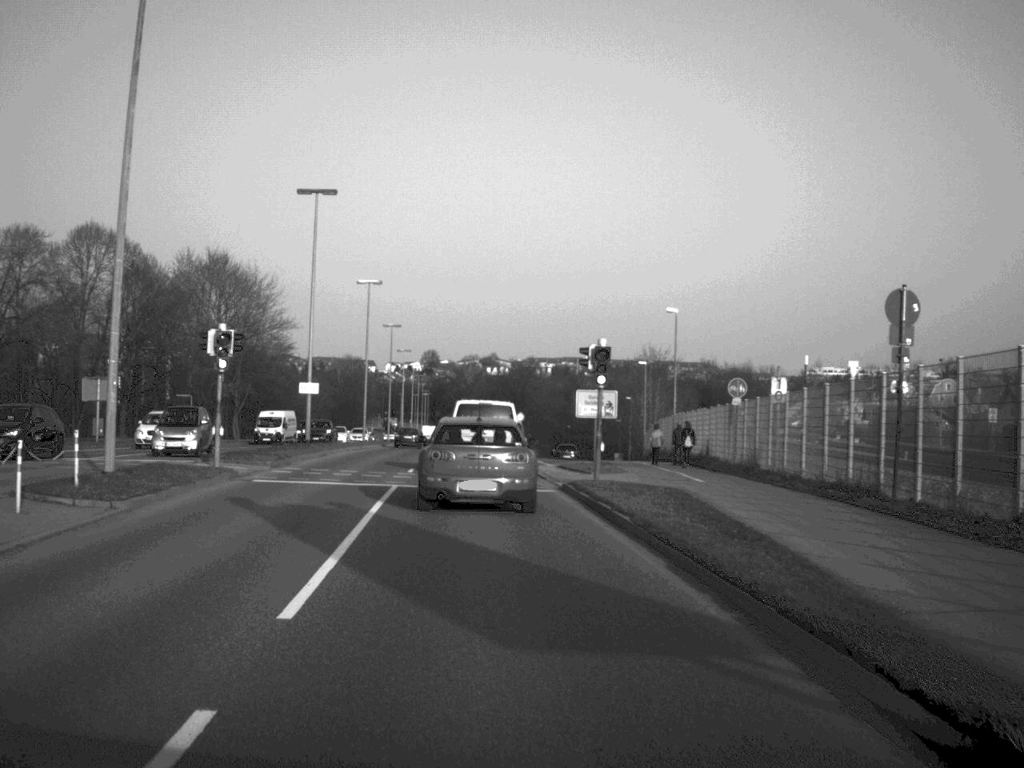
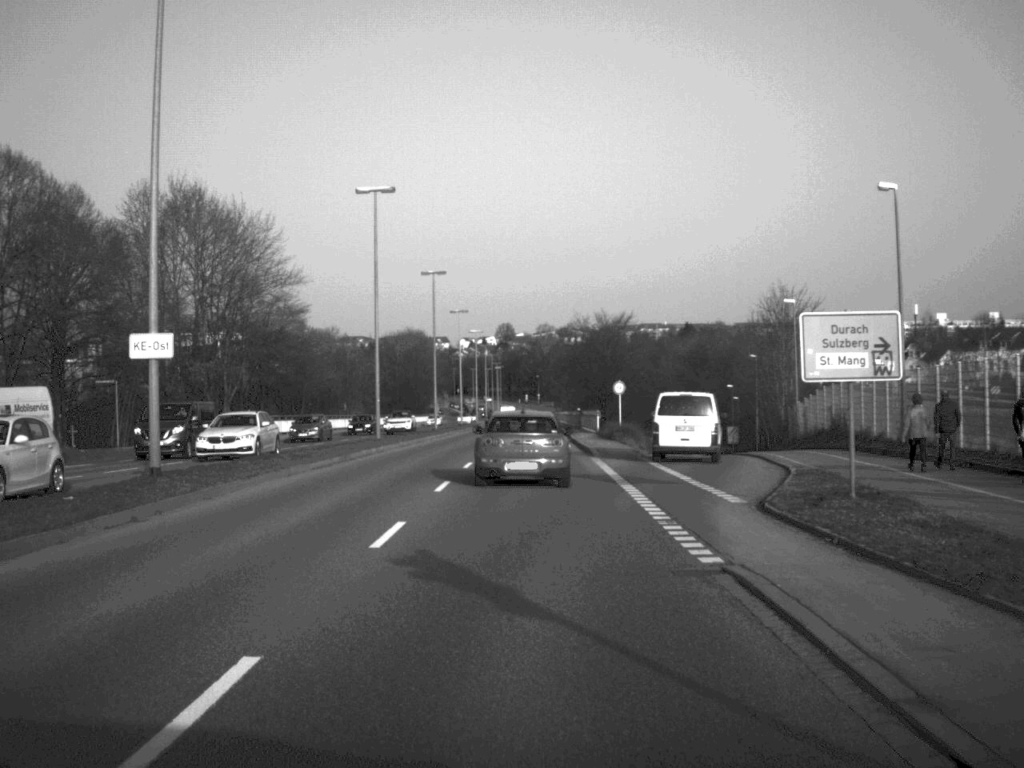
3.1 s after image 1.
(-0.9, +28.9) m; -3°
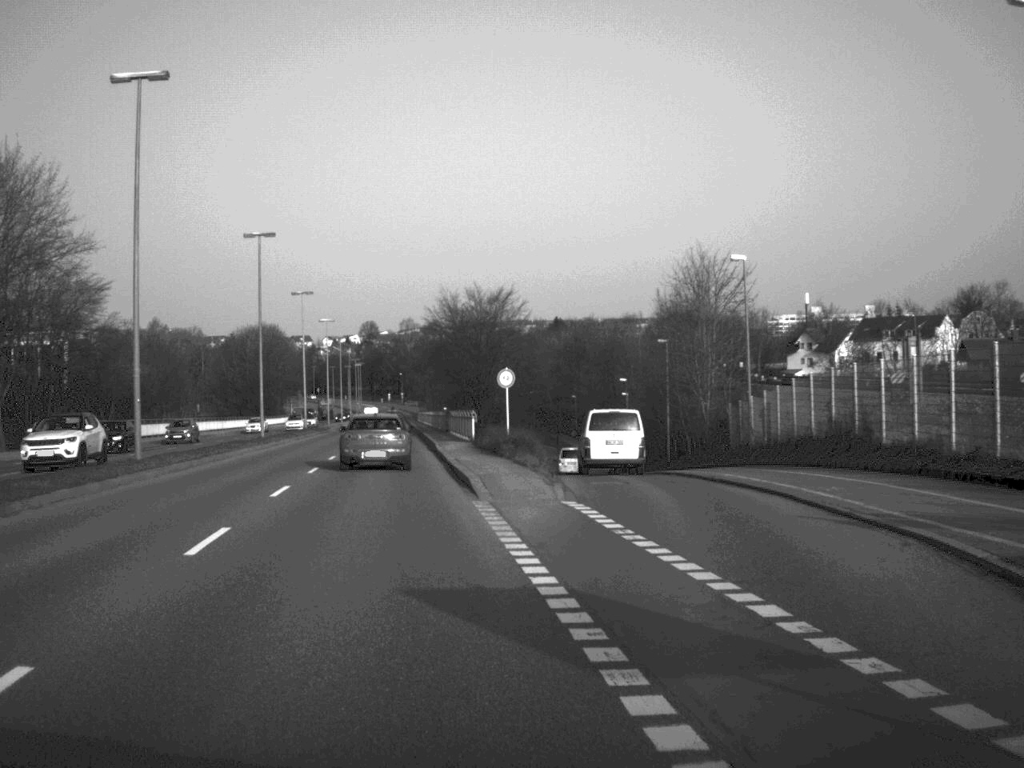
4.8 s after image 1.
(+0.5, +18.1) m; +6°
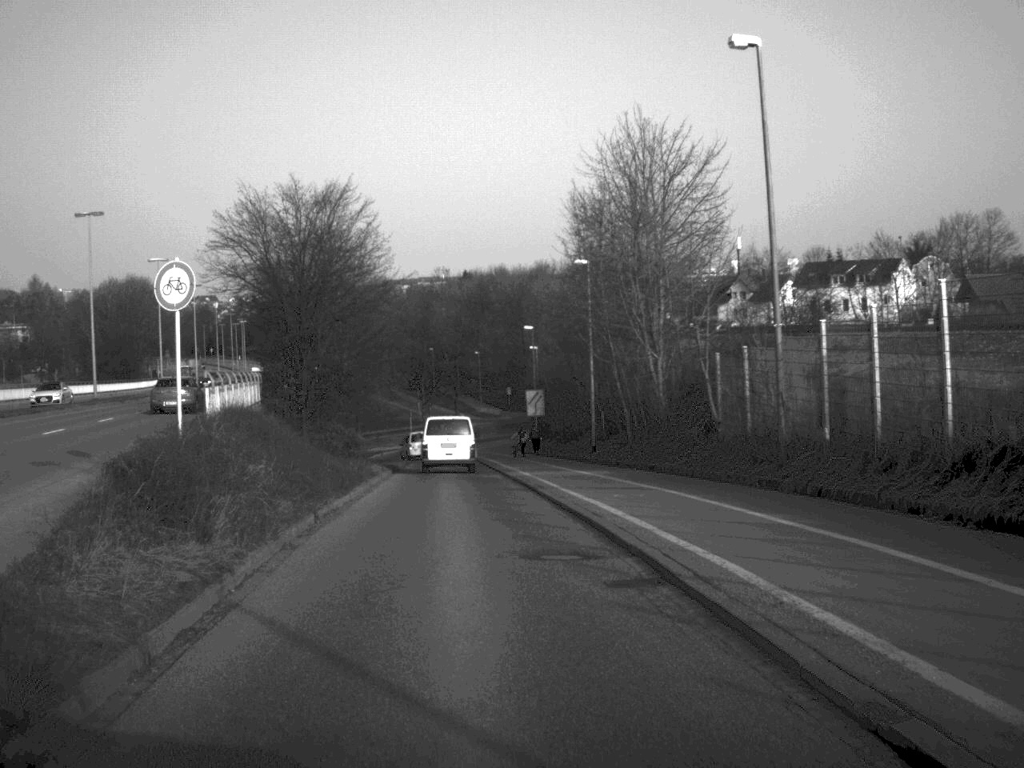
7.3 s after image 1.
(+2.3, +25.2) m; +3°
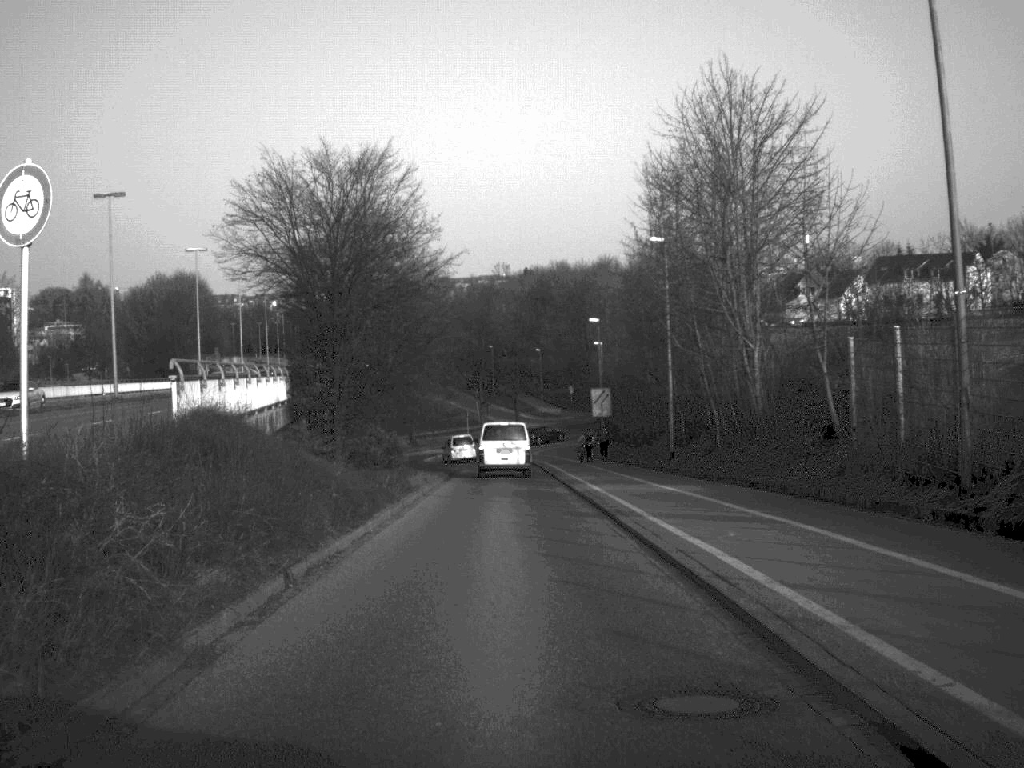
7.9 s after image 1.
(-0.2, +6.5) m; -3°
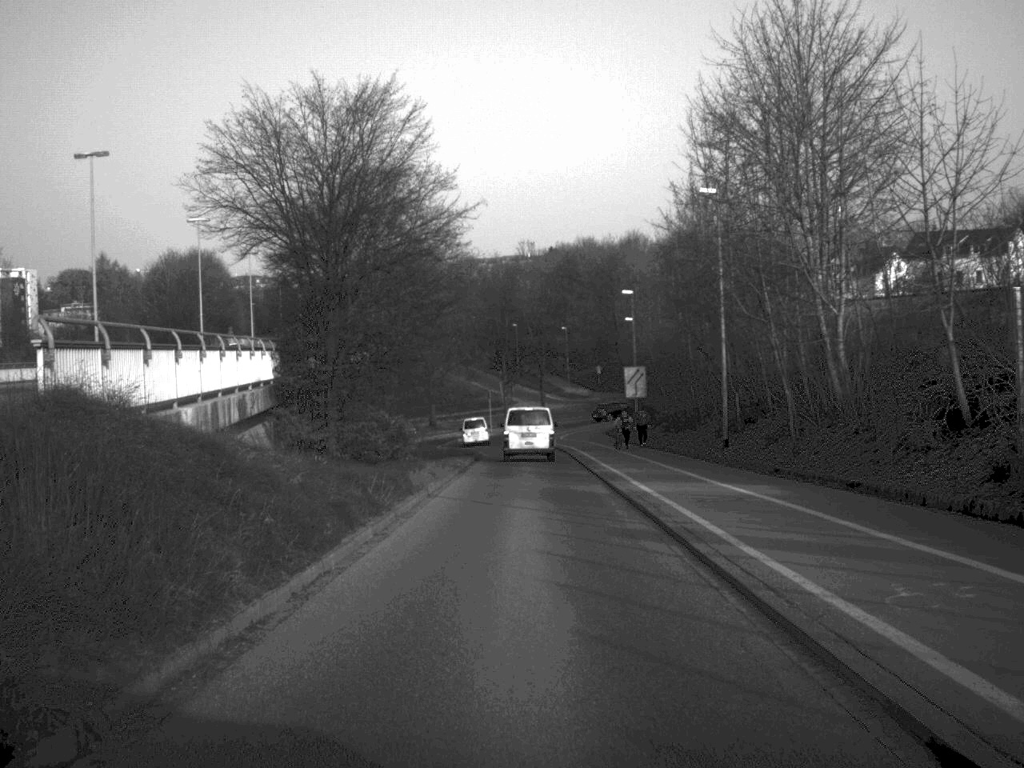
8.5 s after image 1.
(-0.1, +6.2) m; -1°
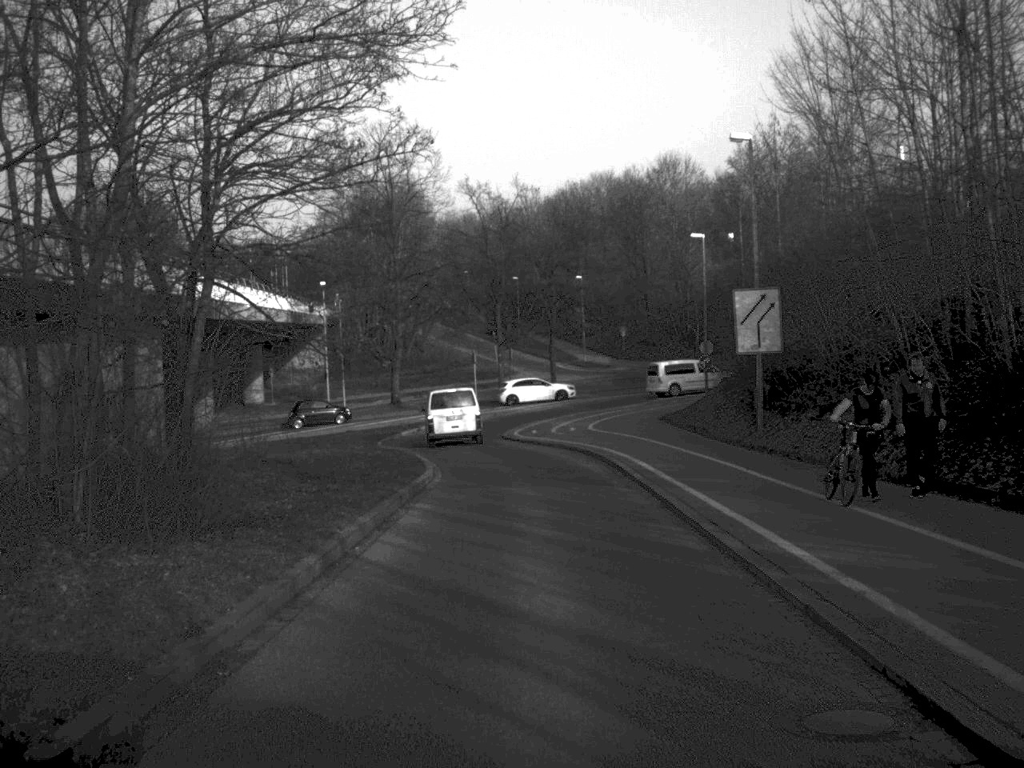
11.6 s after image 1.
(-0.1, +33.5) m; 0°
